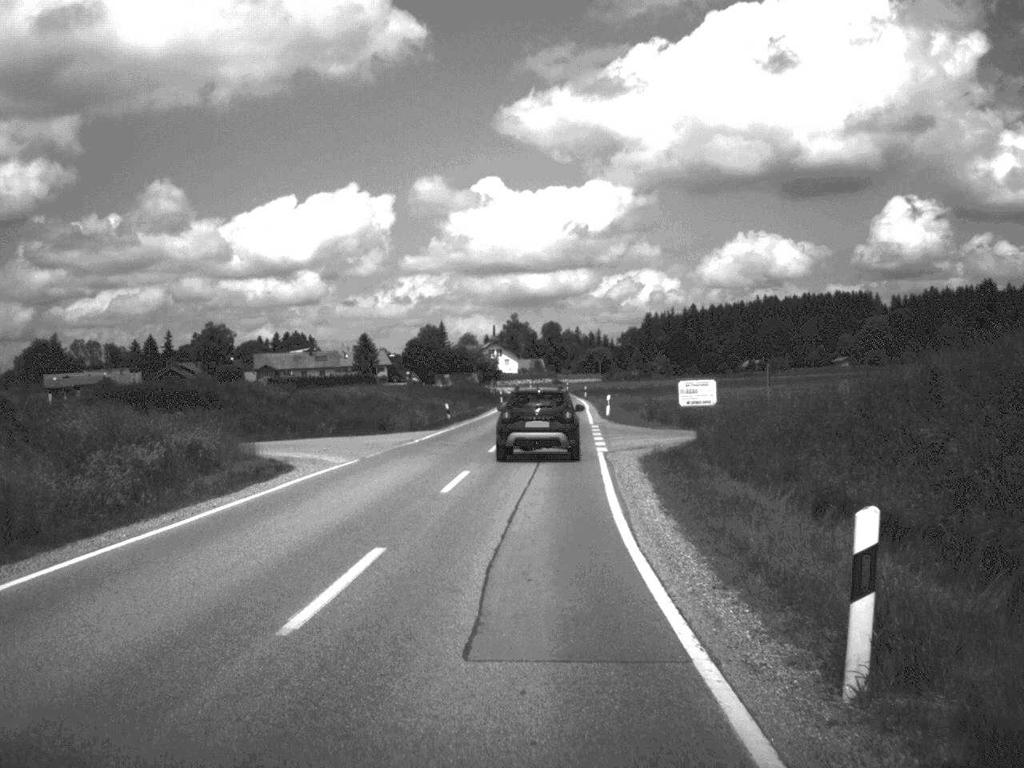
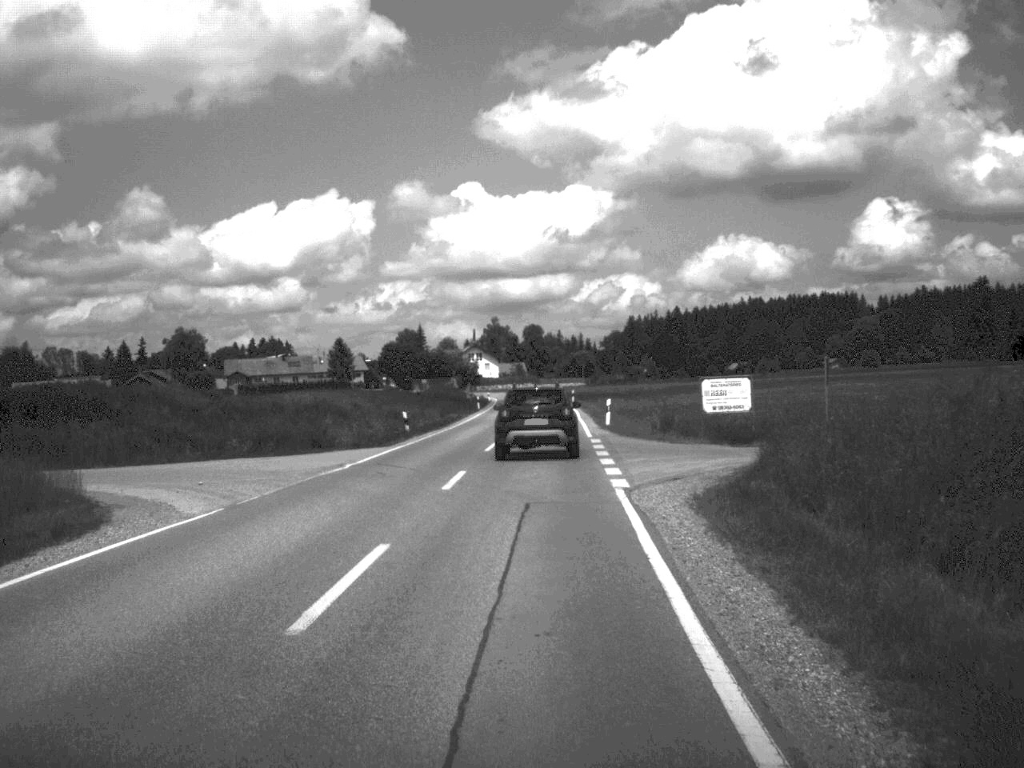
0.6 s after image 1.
(+0.1, +11.6) m; +1°
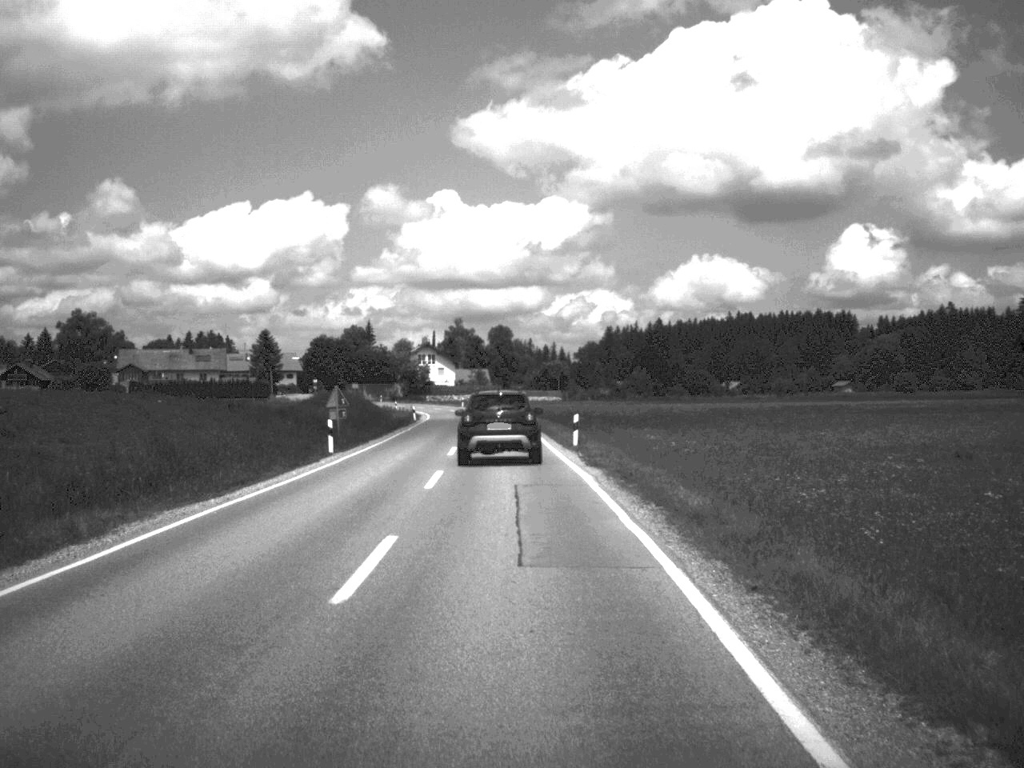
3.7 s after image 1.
(+1.0, +57.4) m; +1°
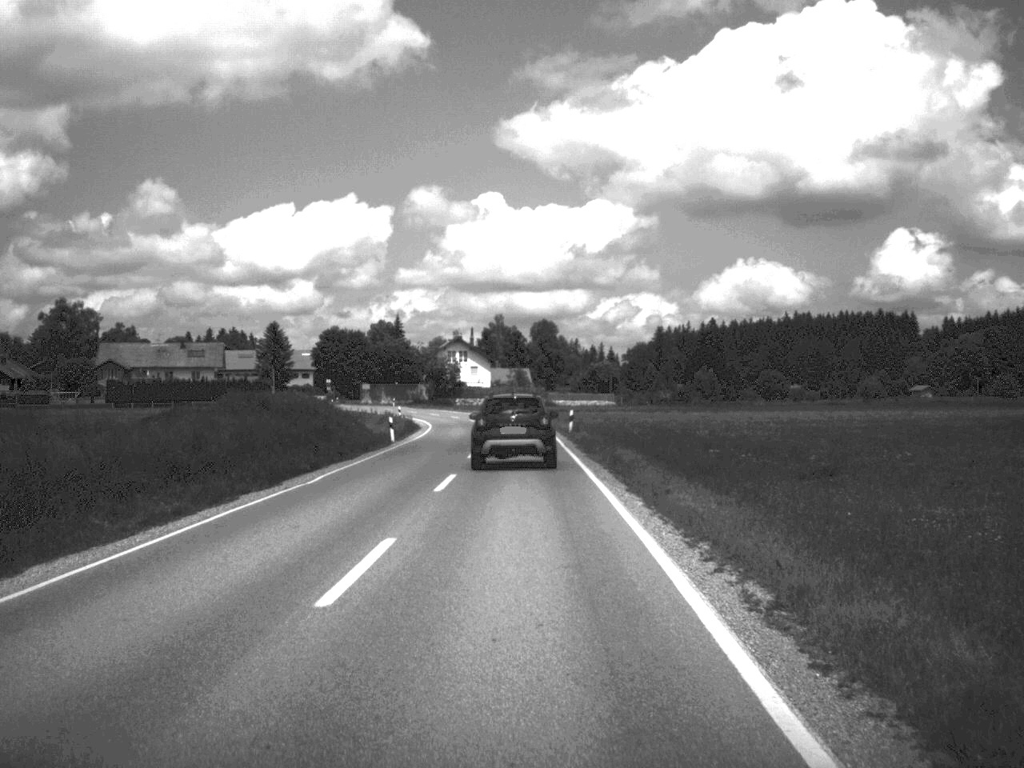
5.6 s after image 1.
(-0.5, +35.2) m; -2°
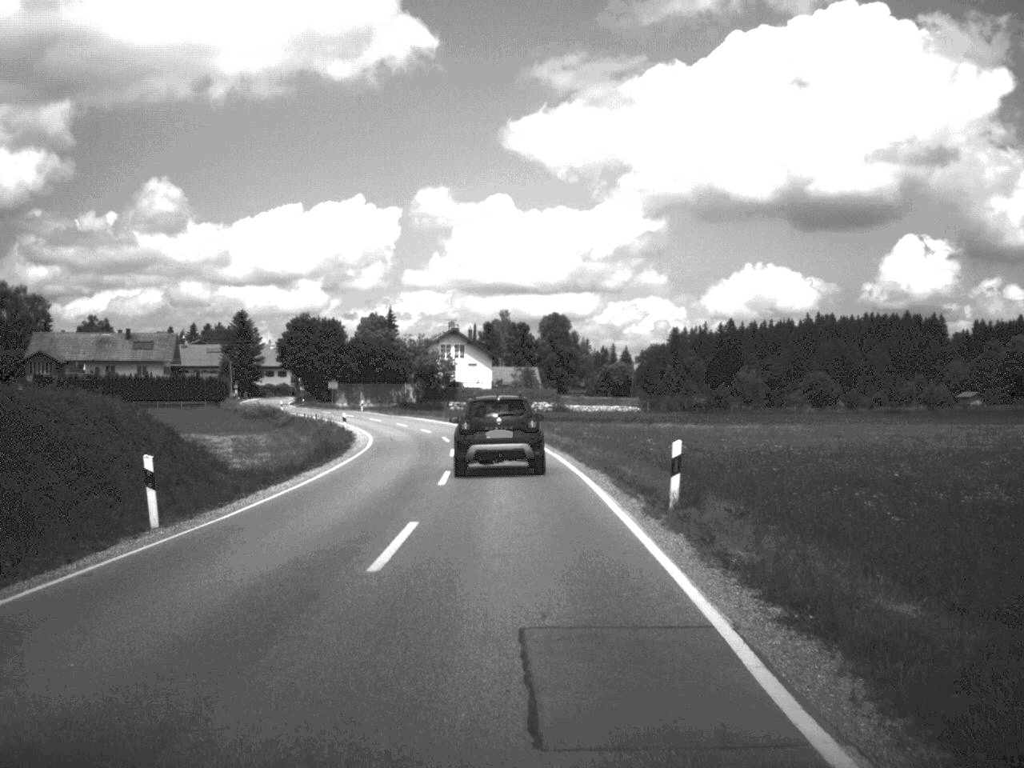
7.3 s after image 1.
(-0.1, +33.0) m; 0°
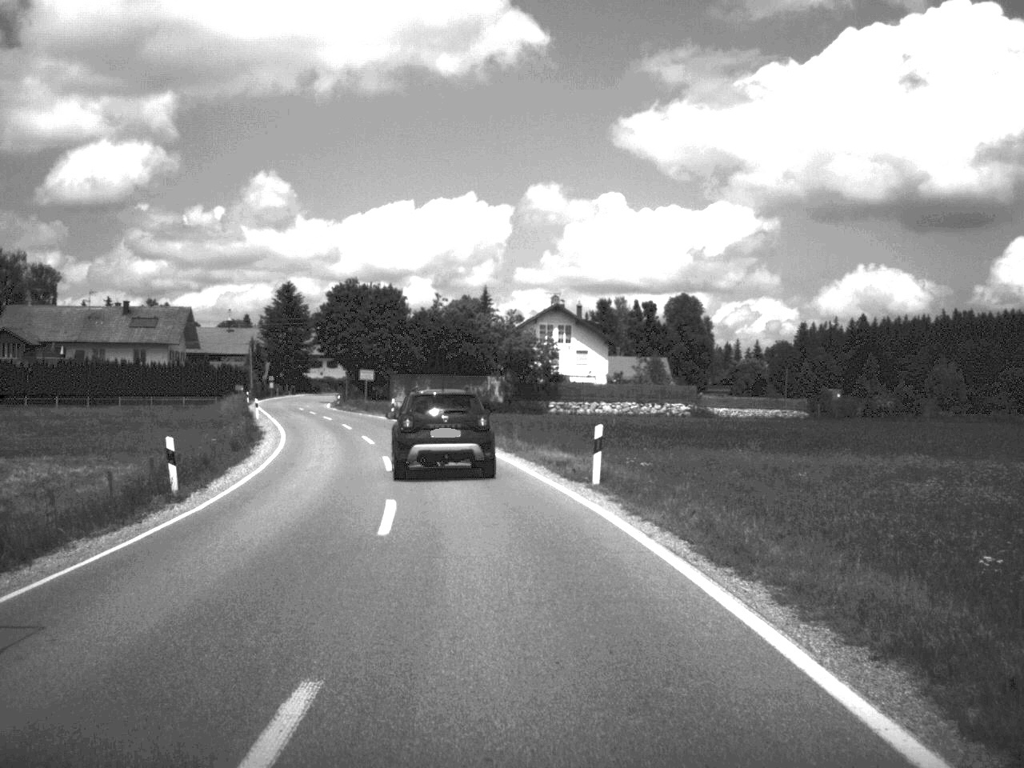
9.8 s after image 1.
(-1.5, +44.3) m; -5°
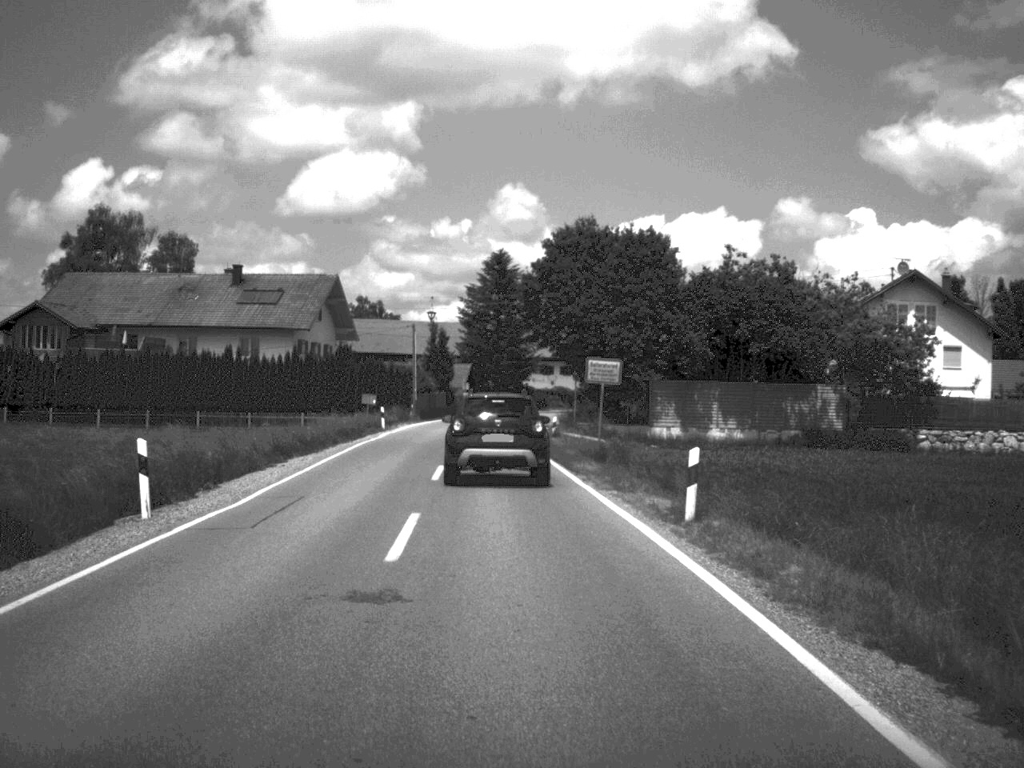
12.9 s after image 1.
(-5.5, +48.5) m; -11°
